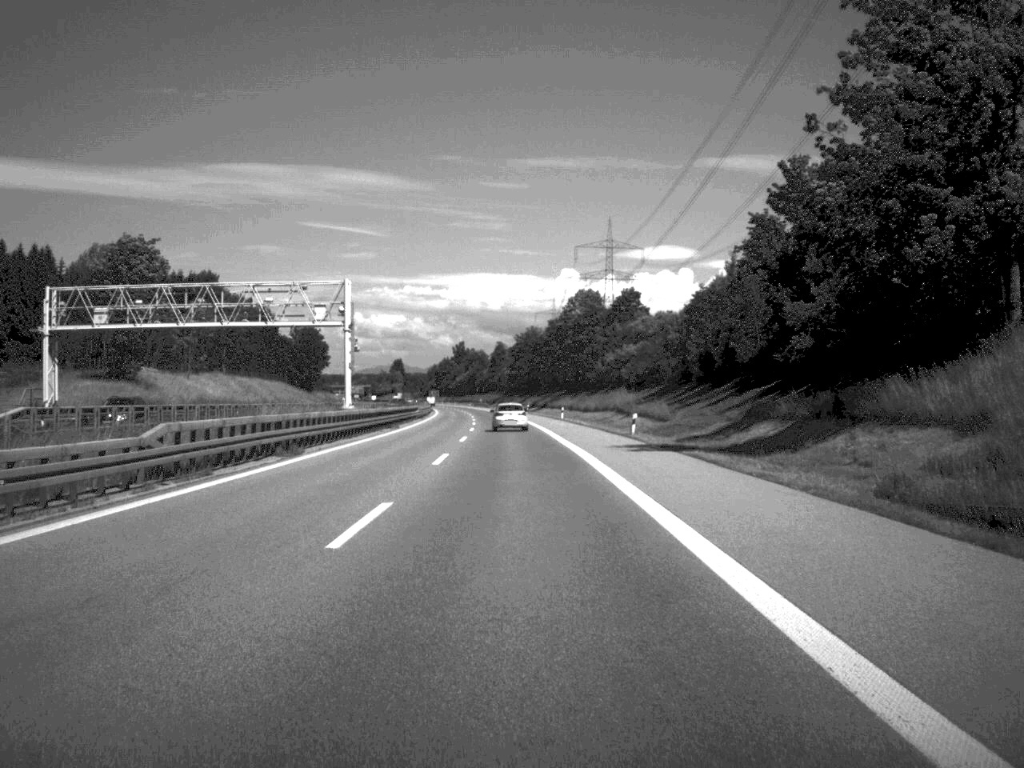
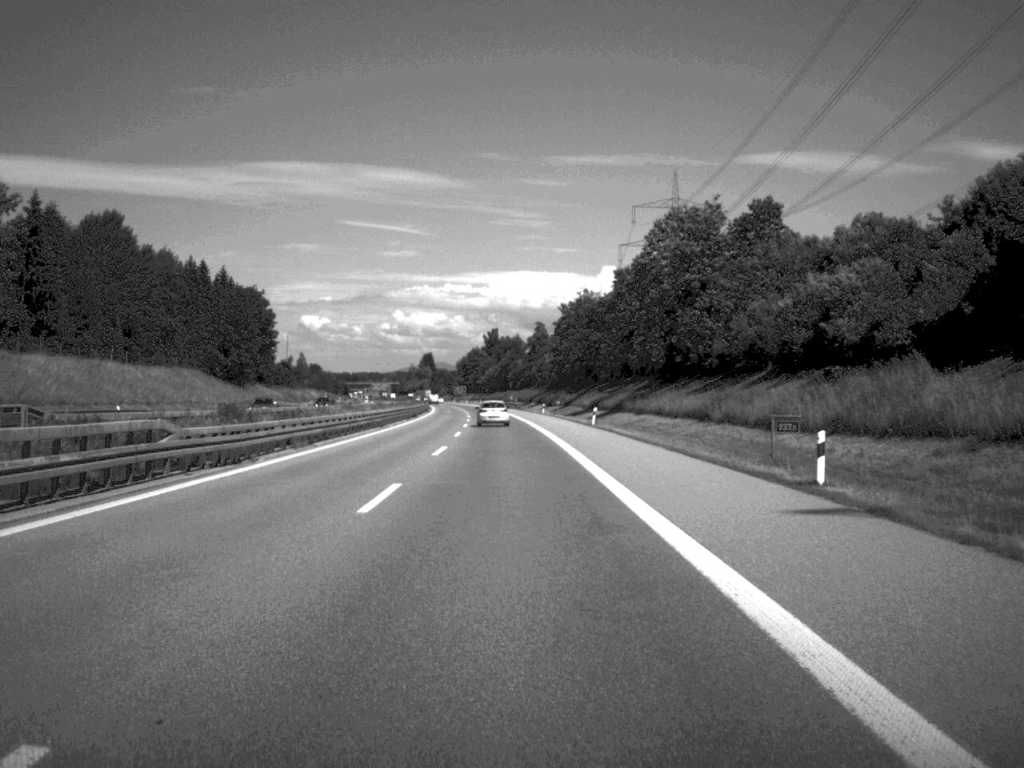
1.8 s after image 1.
(-1.4, +84.1) m; -2°
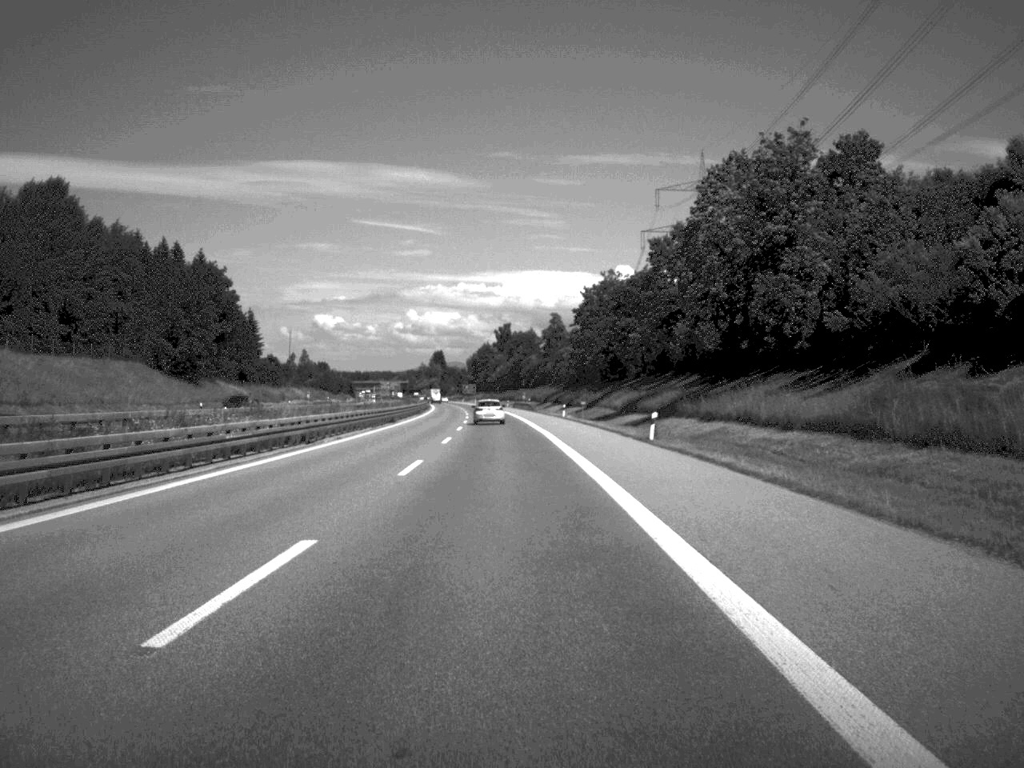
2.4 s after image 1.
(-0.1, +27.2) m; -1°
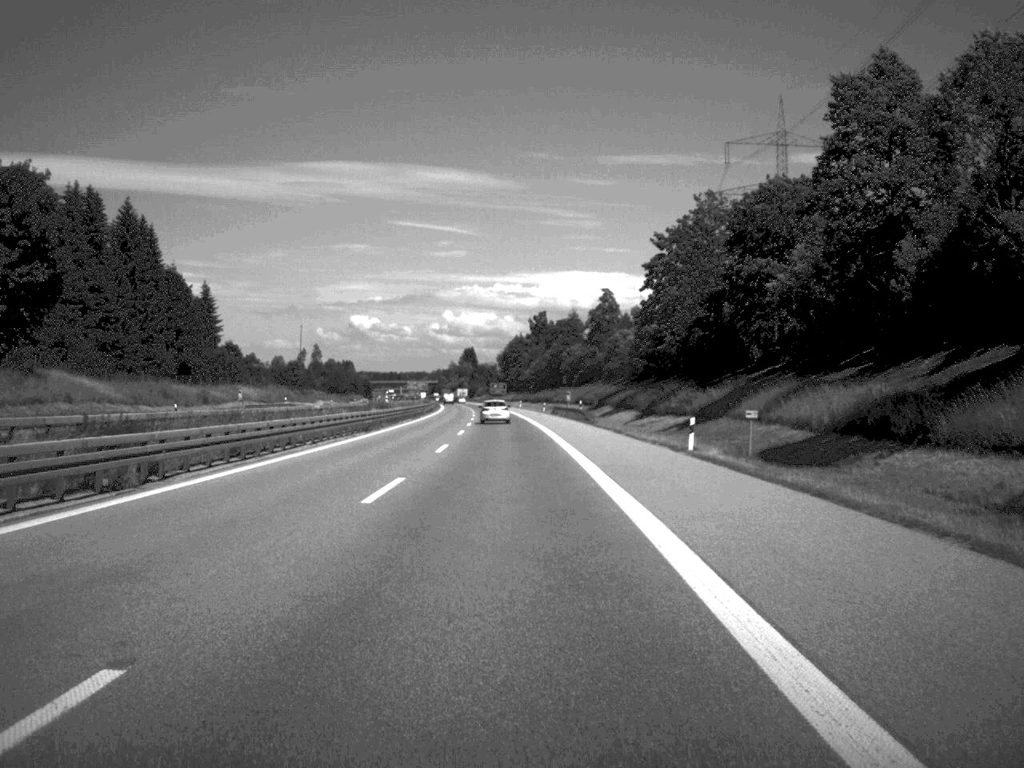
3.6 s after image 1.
(-0.9, +59.1) m; -2°
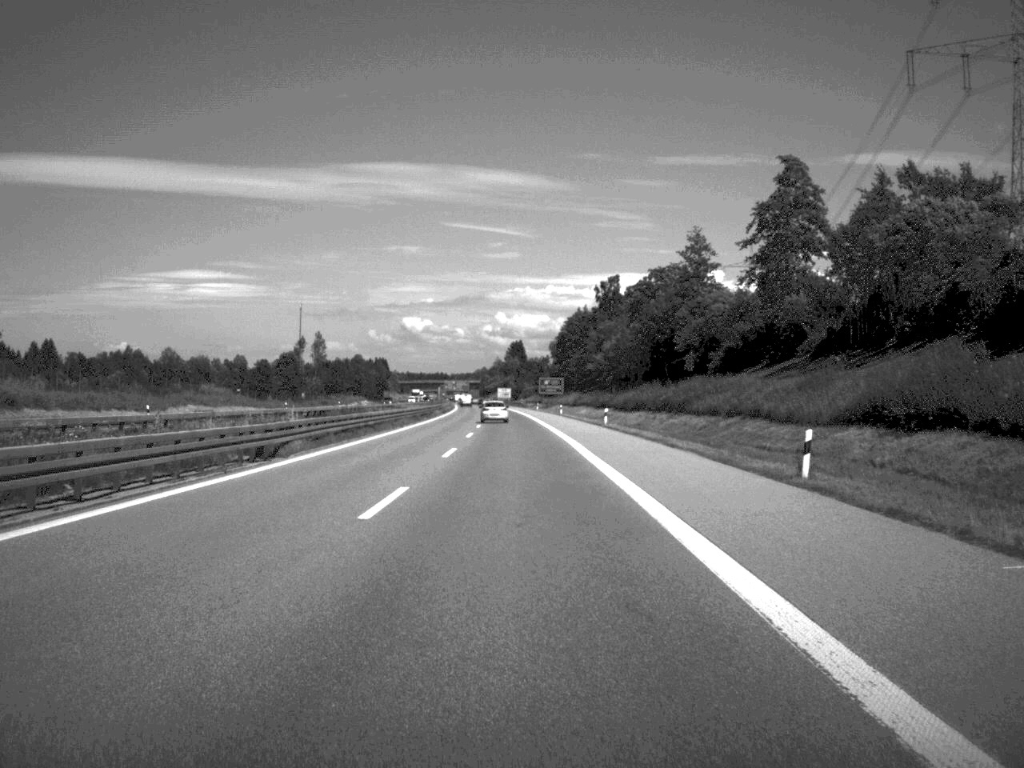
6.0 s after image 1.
(-2.5, +108.3) m; -3°
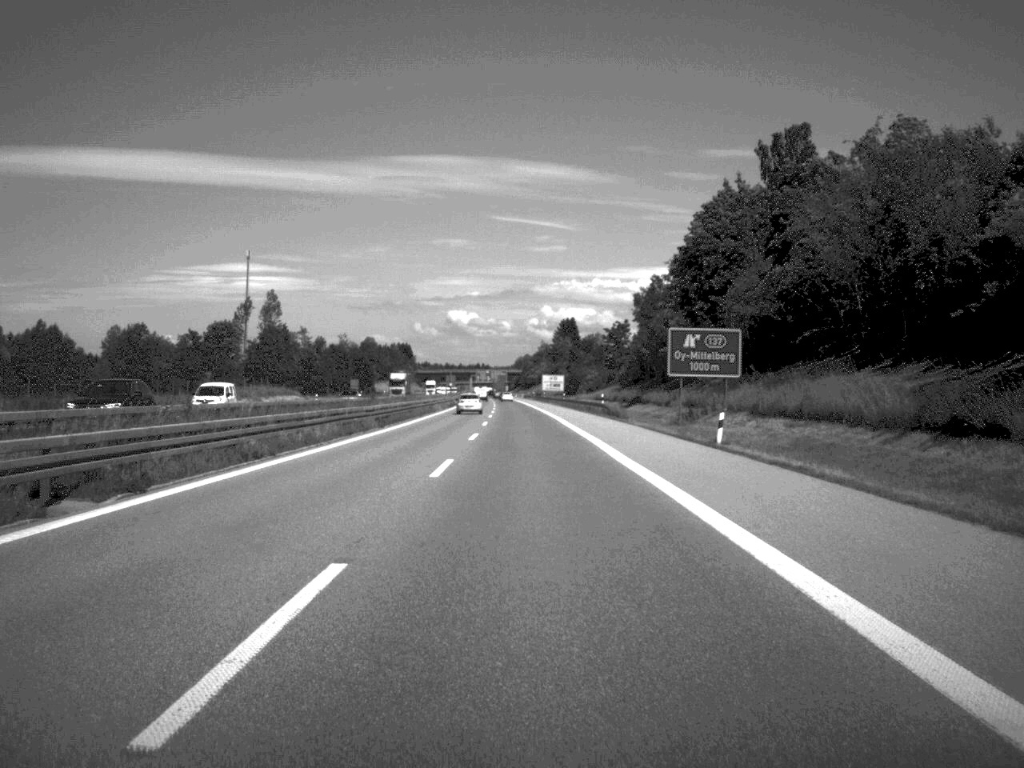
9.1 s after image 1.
(-2.9, +134.0) m; -2°
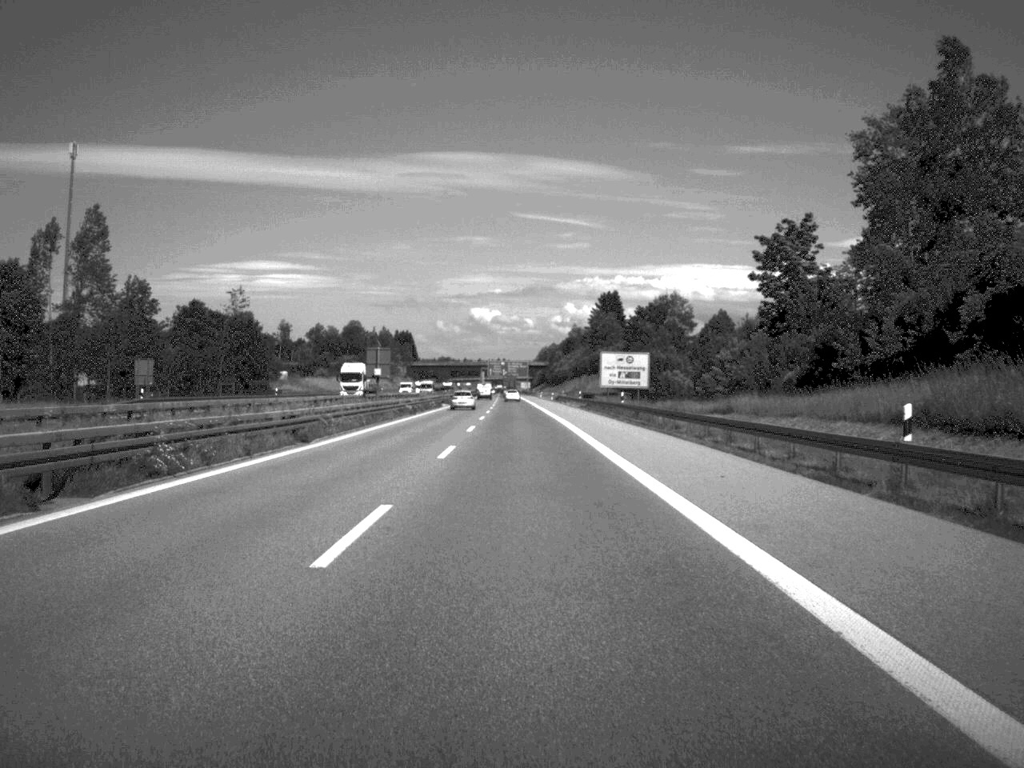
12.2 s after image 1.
(-1.2, +117.9) m; -1°
